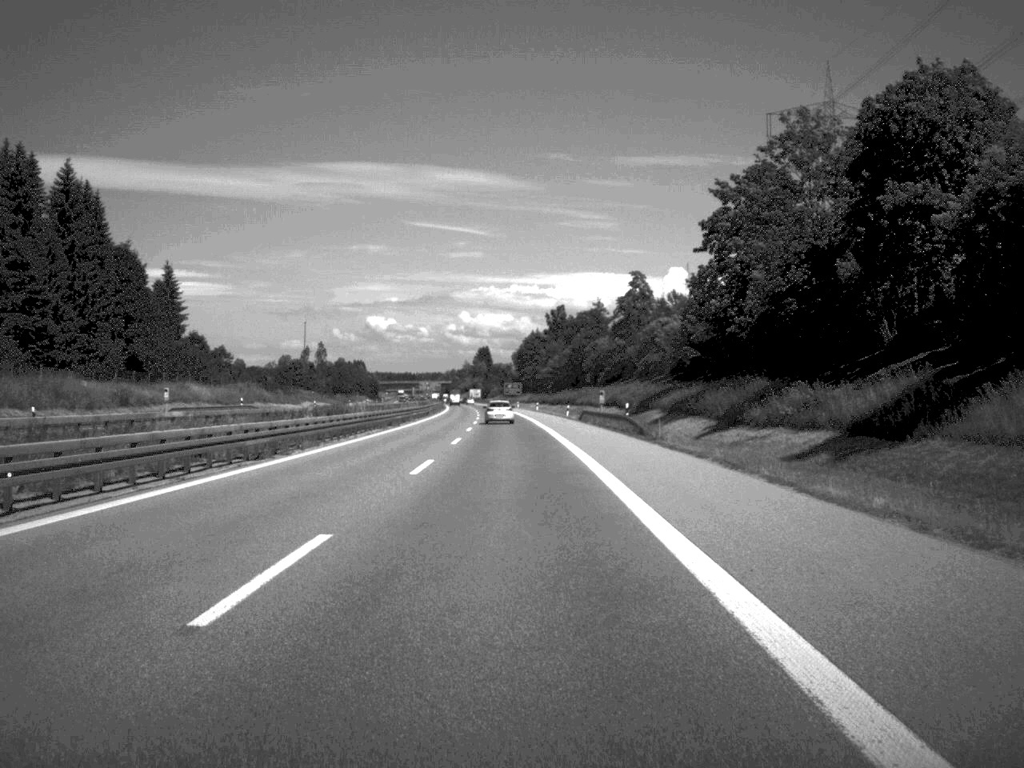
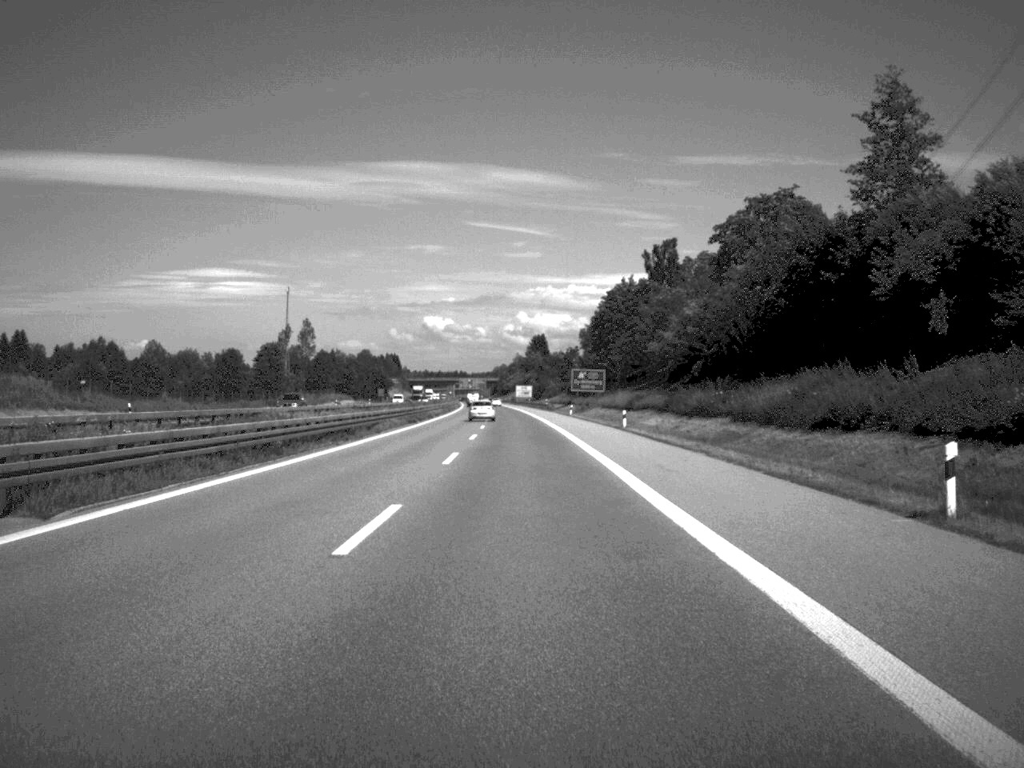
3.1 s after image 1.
(-3.6, +137.1) m; -3°
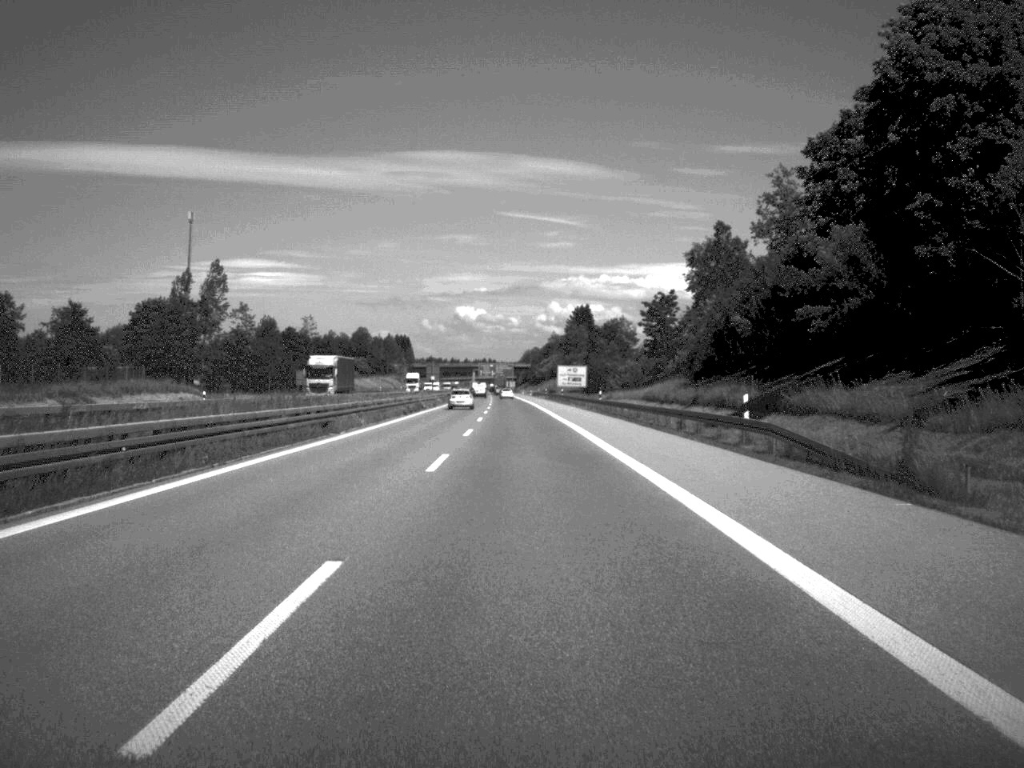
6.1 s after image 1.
(-2.2, +130.1) m; -2°
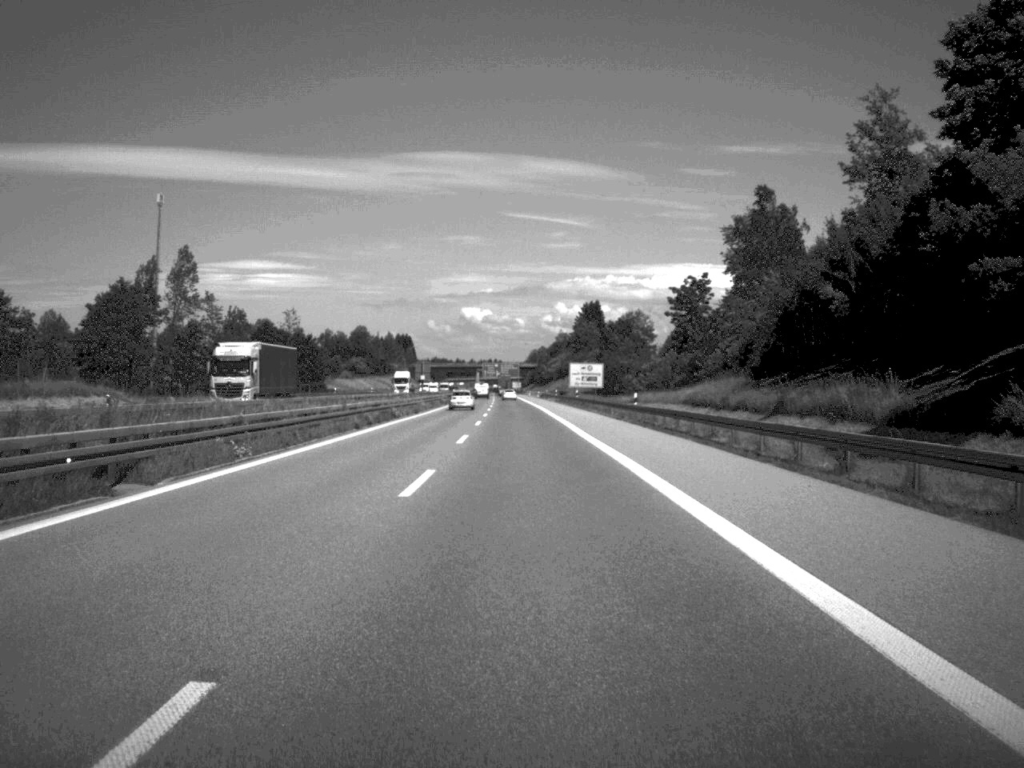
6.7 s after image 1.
(-0.1, +22.2) m; 0°
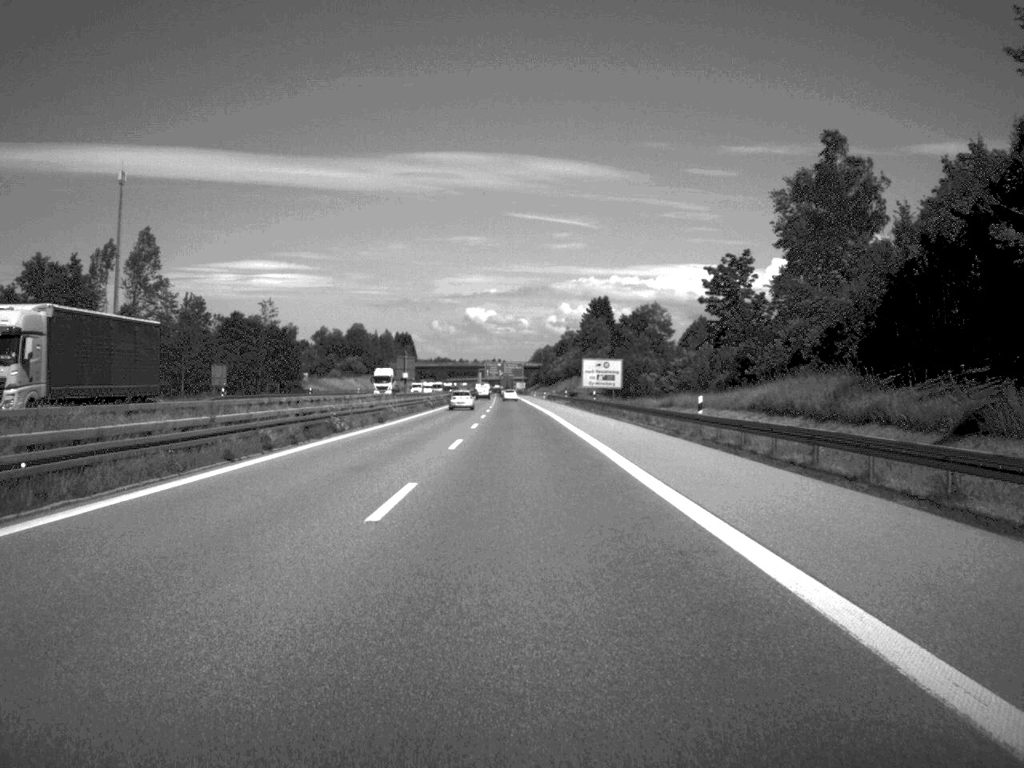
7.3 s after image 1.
(0.0, +21.3) m; 0°
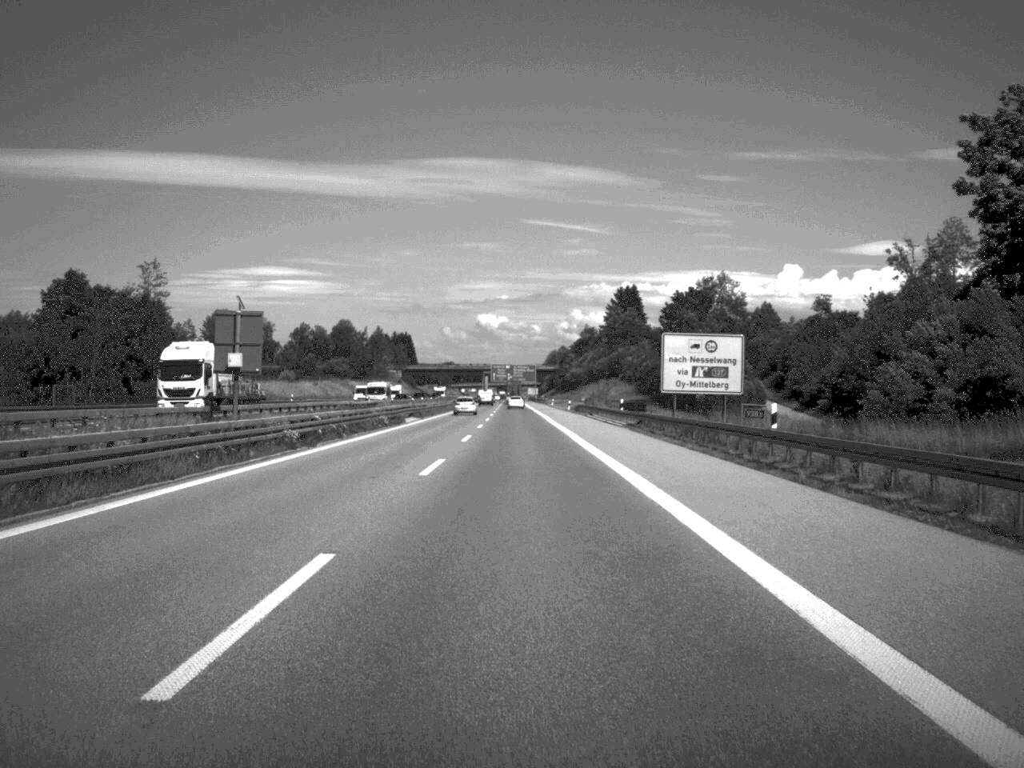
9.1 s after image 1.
(-0.4, +61.0) m; -1°
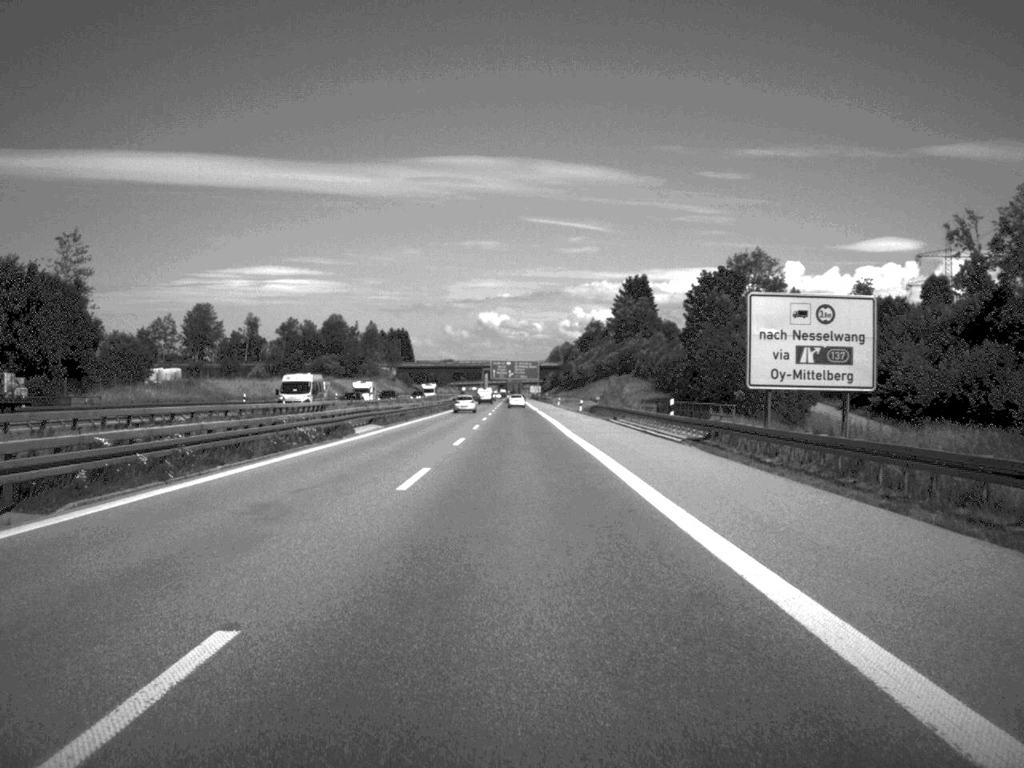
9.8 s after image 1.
(0.0, +22.0) m; 0°
